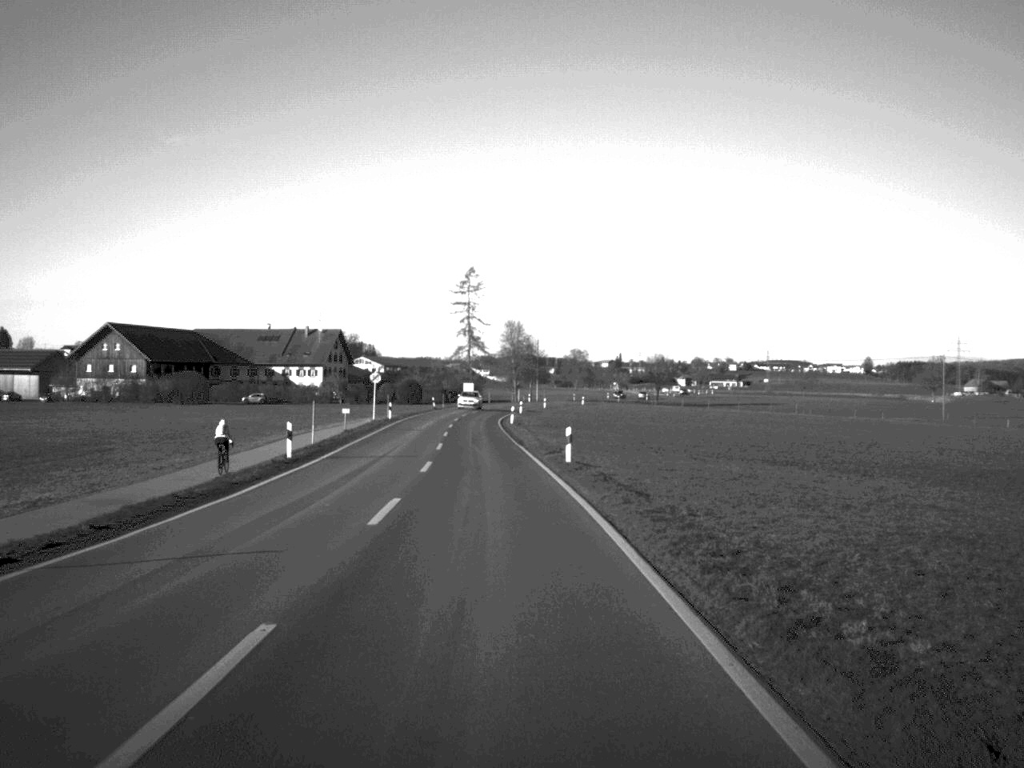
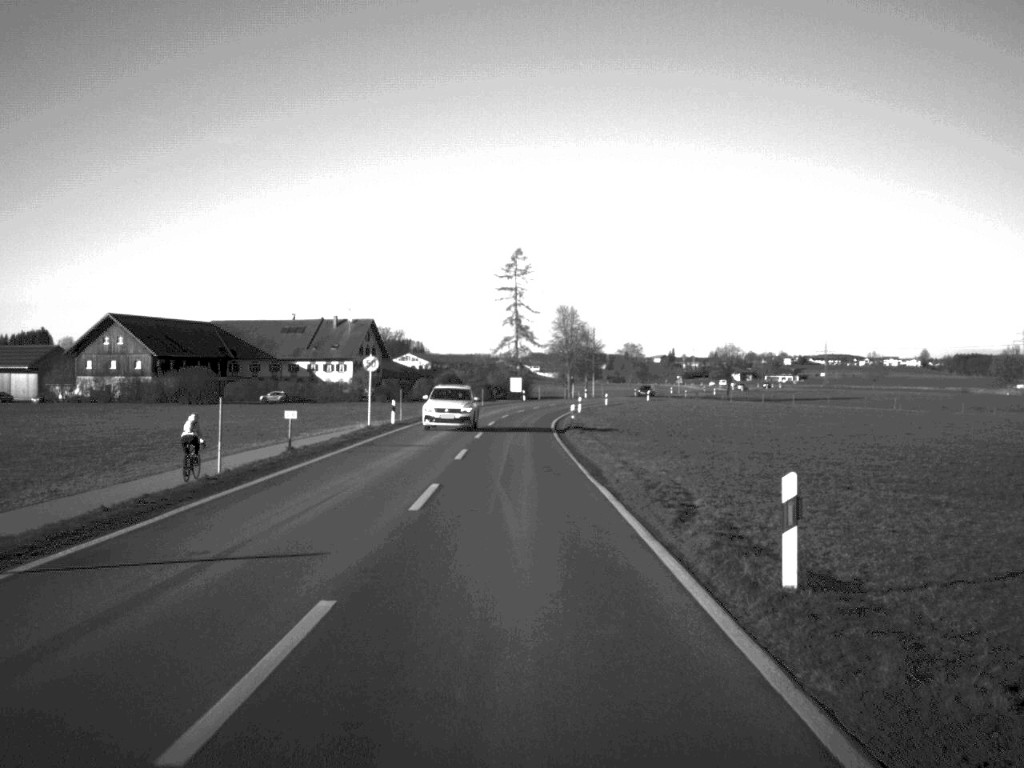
(-0.6, +23.5) m; -2°
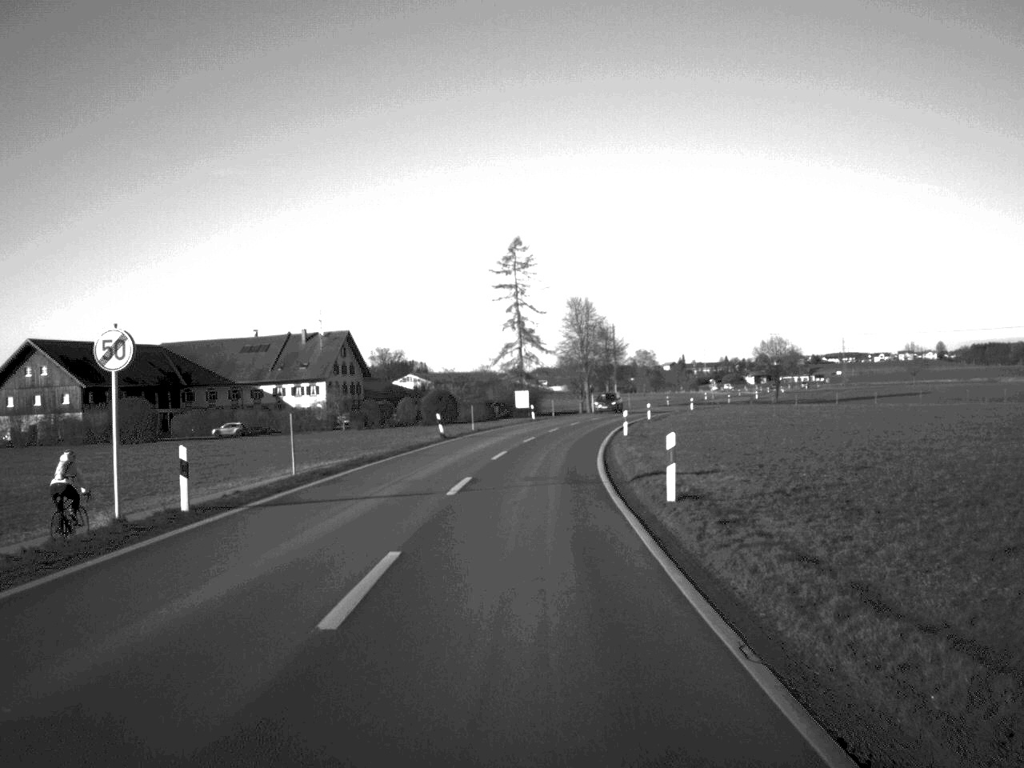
(-0.2, +32.3) m; 0°
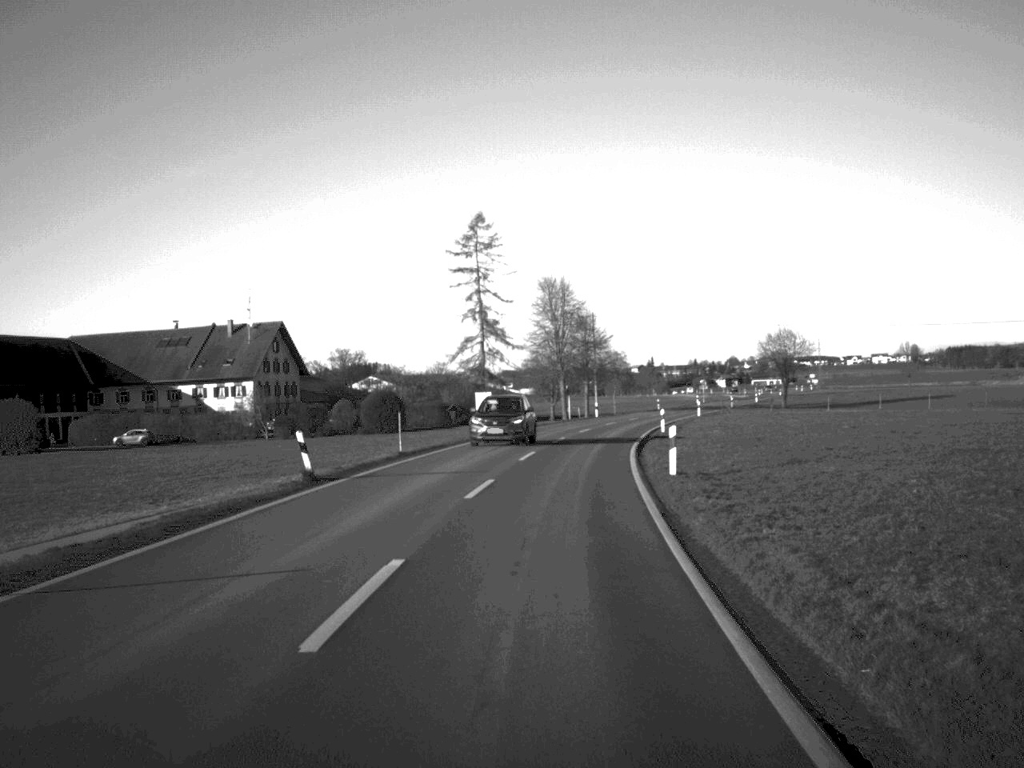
(+0.2, +24.8) m; +1°
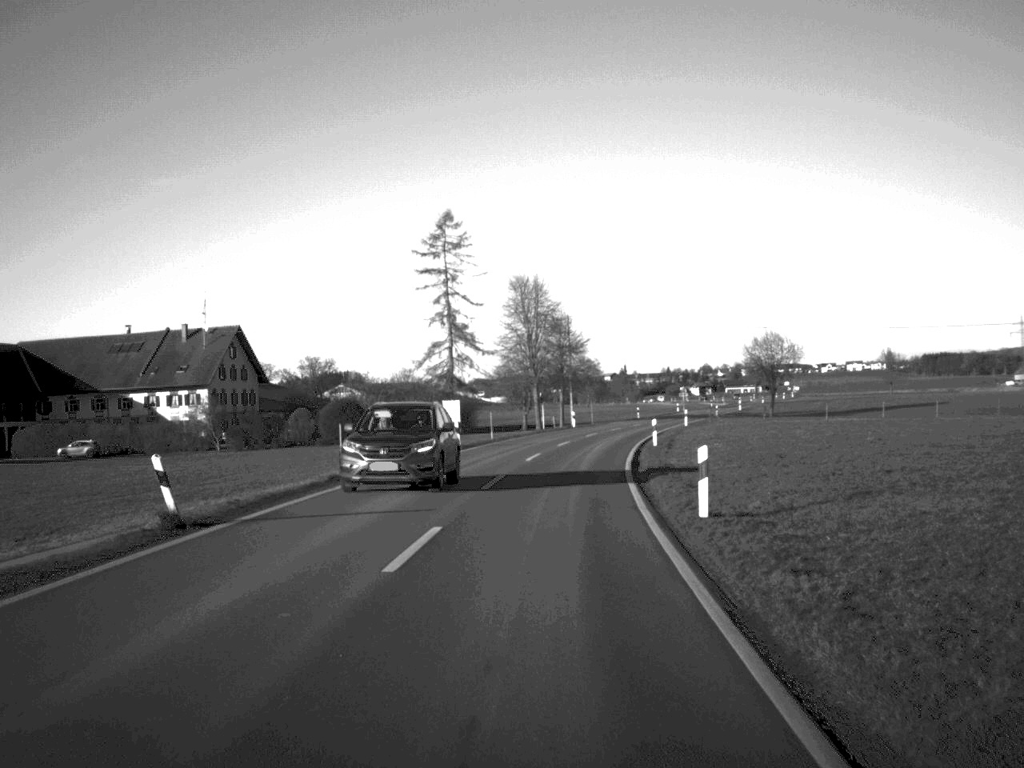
(+0.1, +8.0) m; +1°
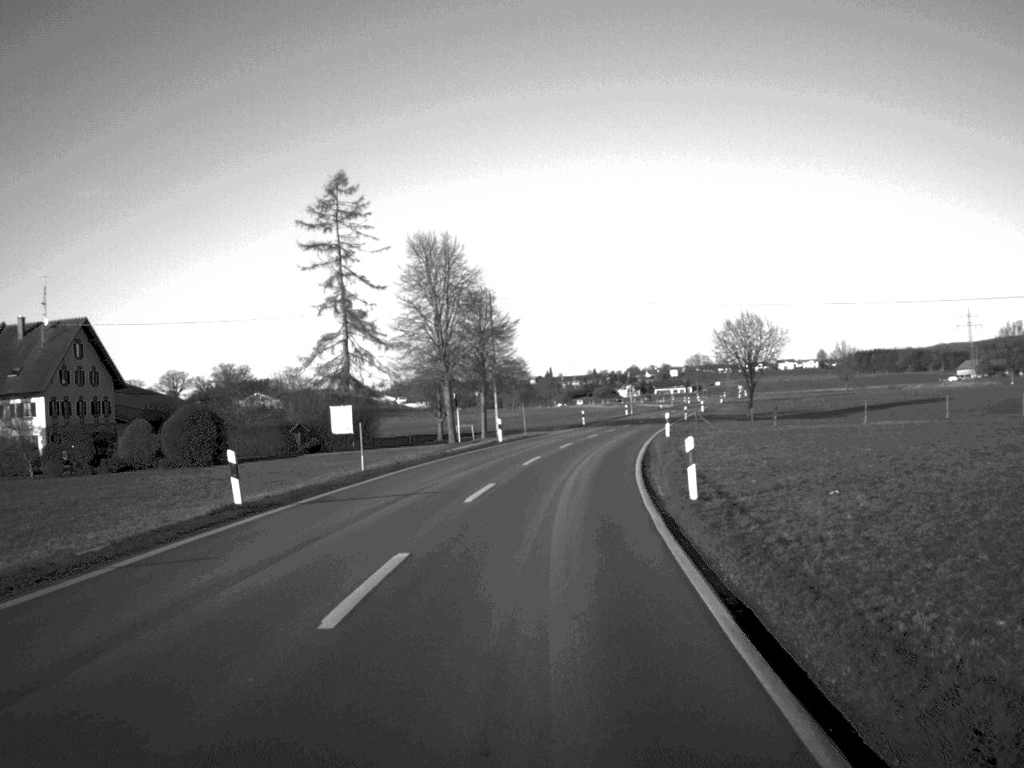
(+0.8, +26.9) m; +3°
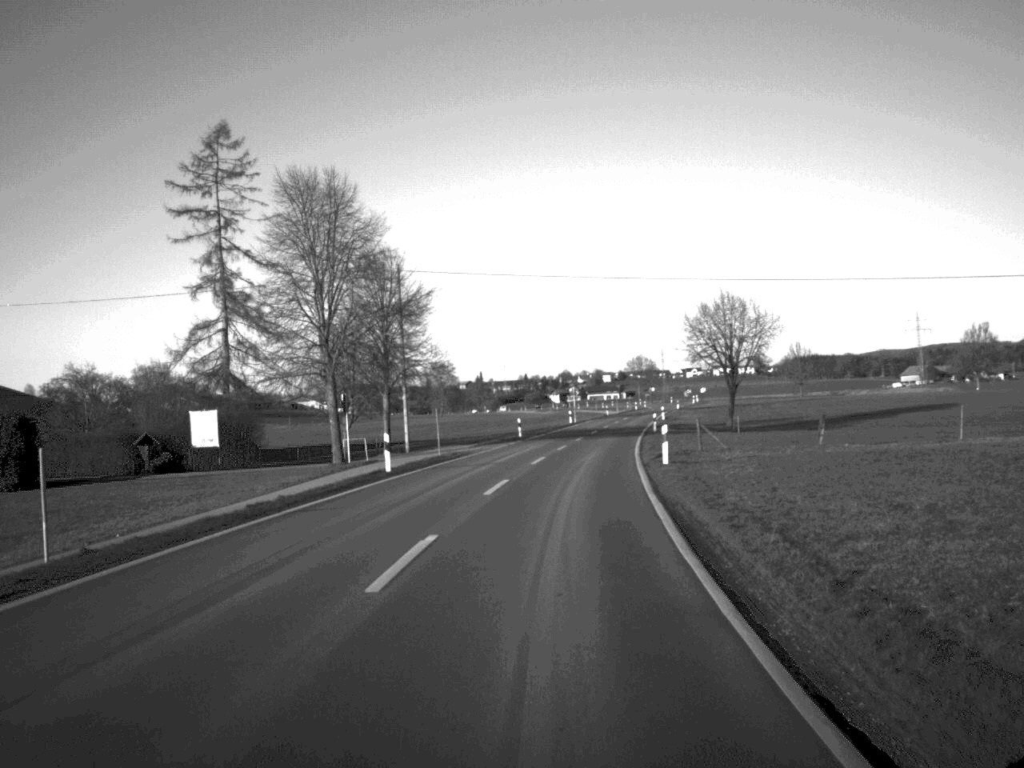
(+0.6, +21.8) m; +3°
